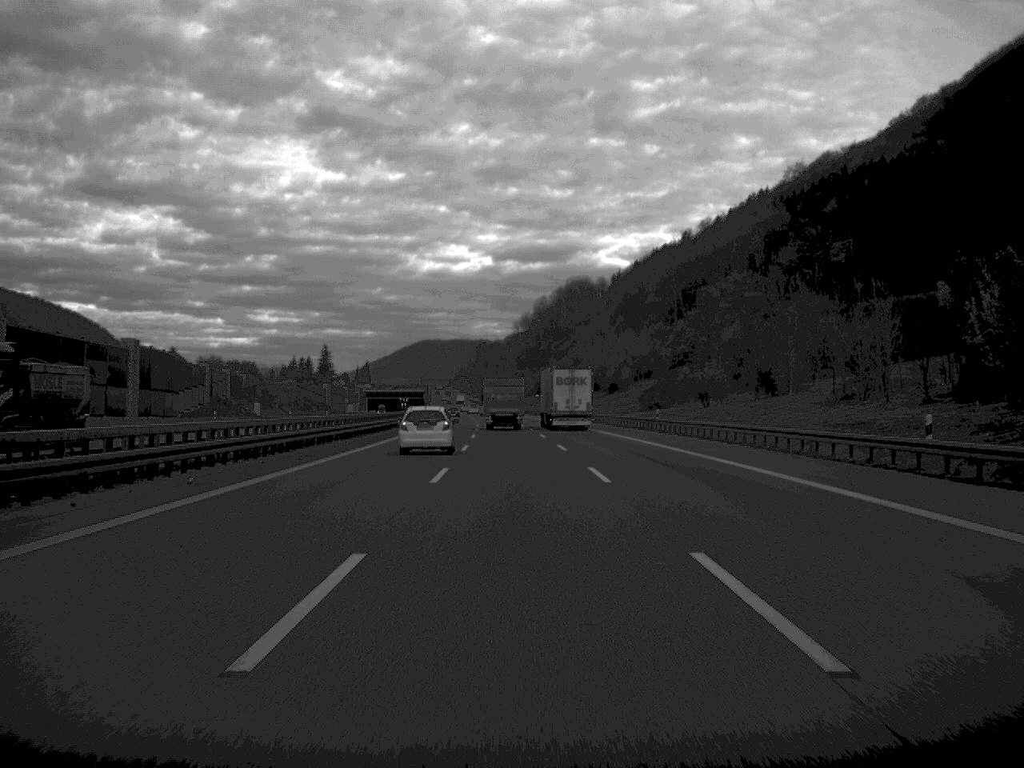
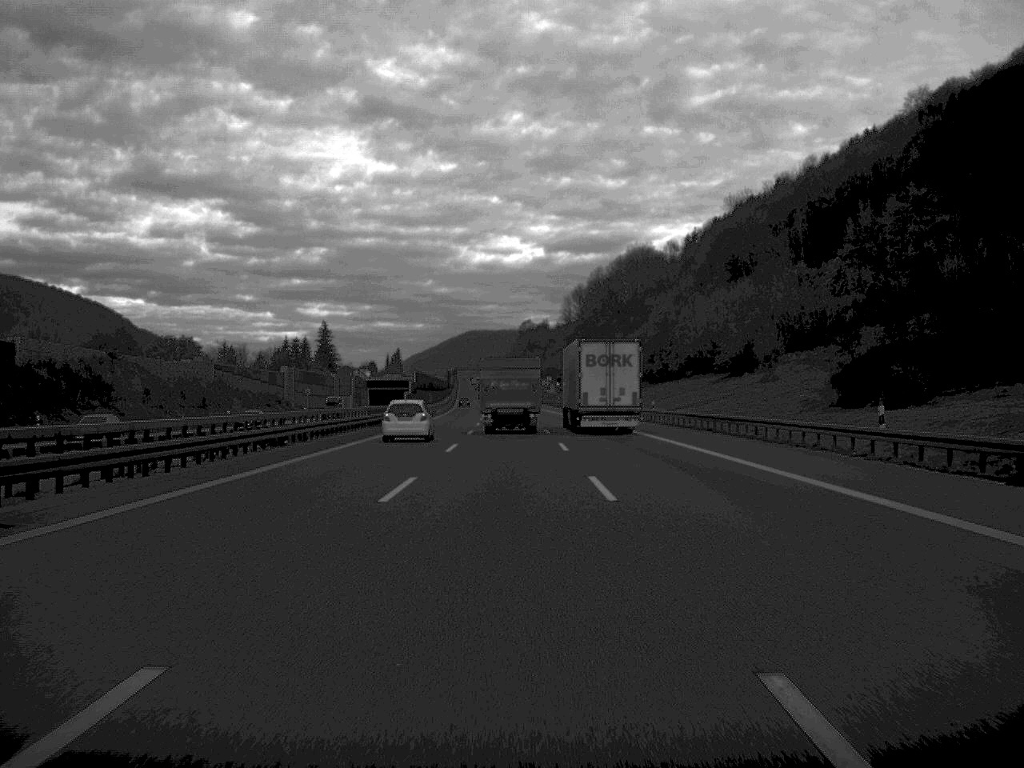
(-1.5, +96.1) m; -2°
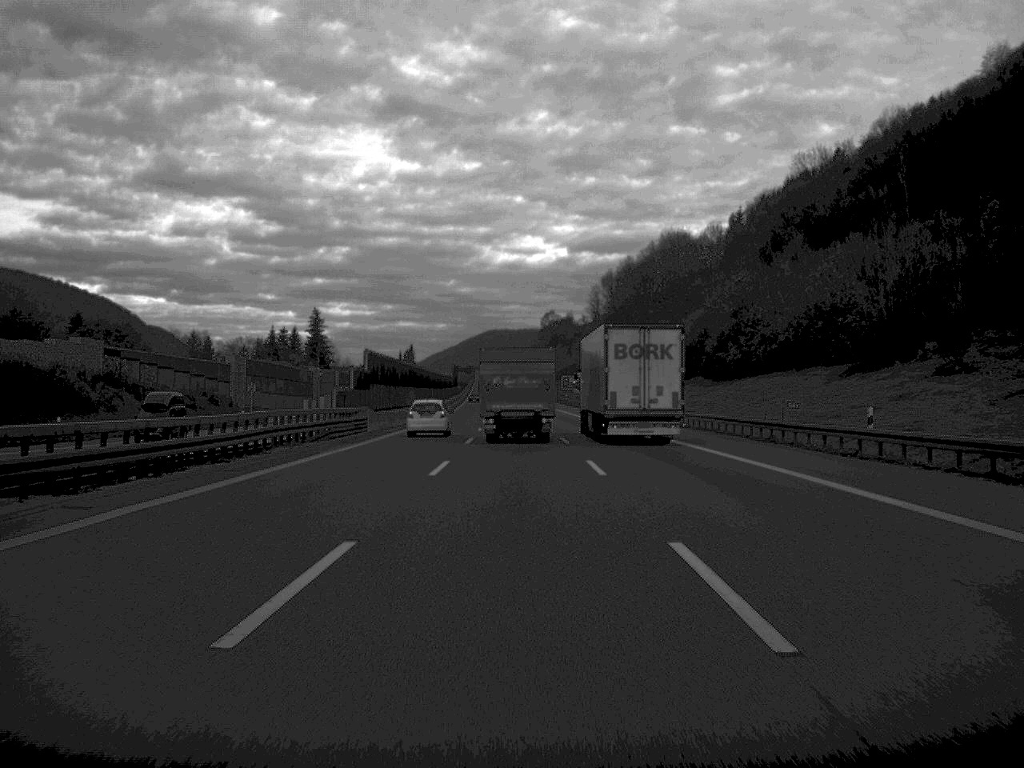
(-0.4, +47.4) m; -1°
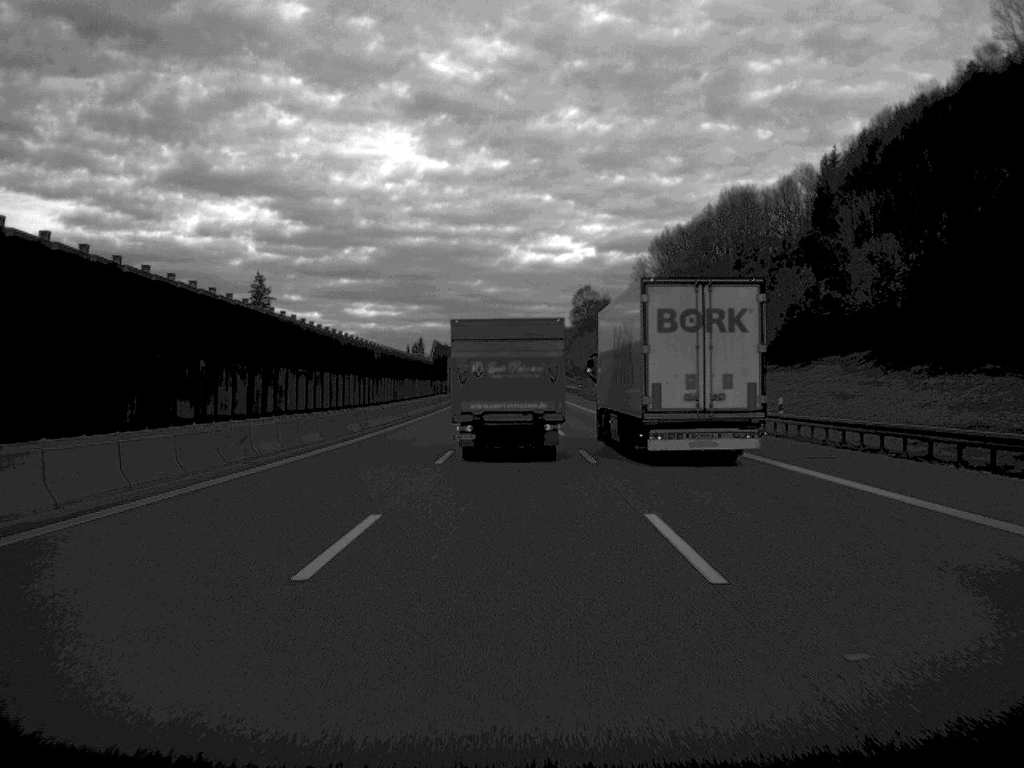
(-0.8, +87.0) m; -1°
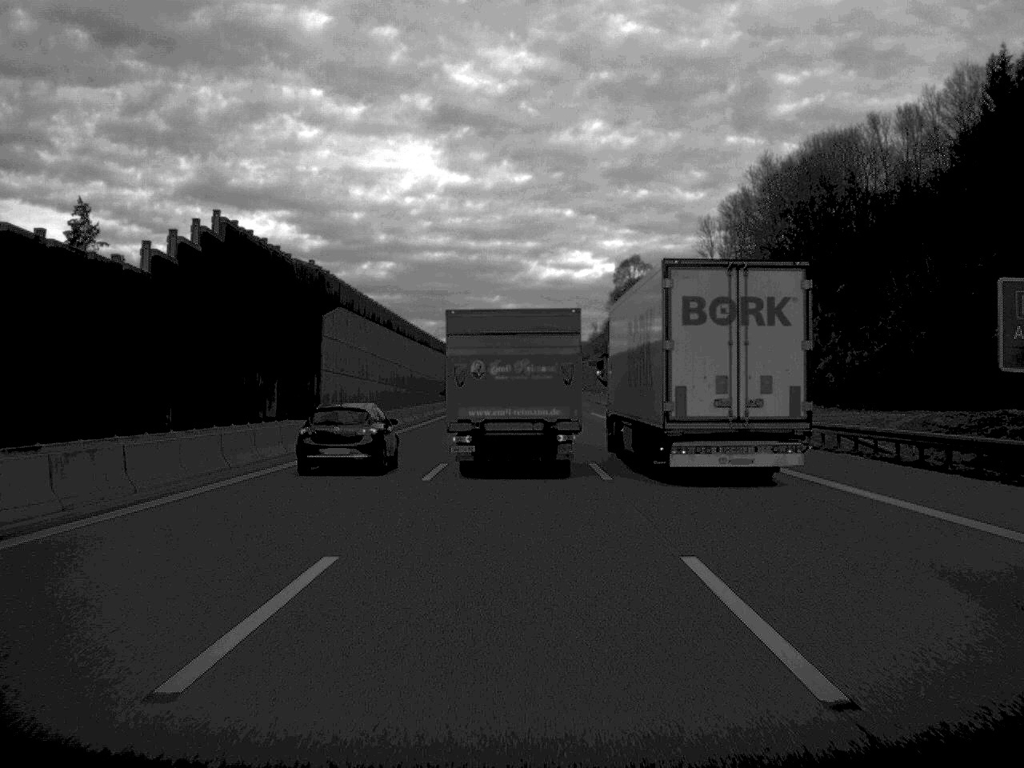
(-0.7, +94.1) m; -1°
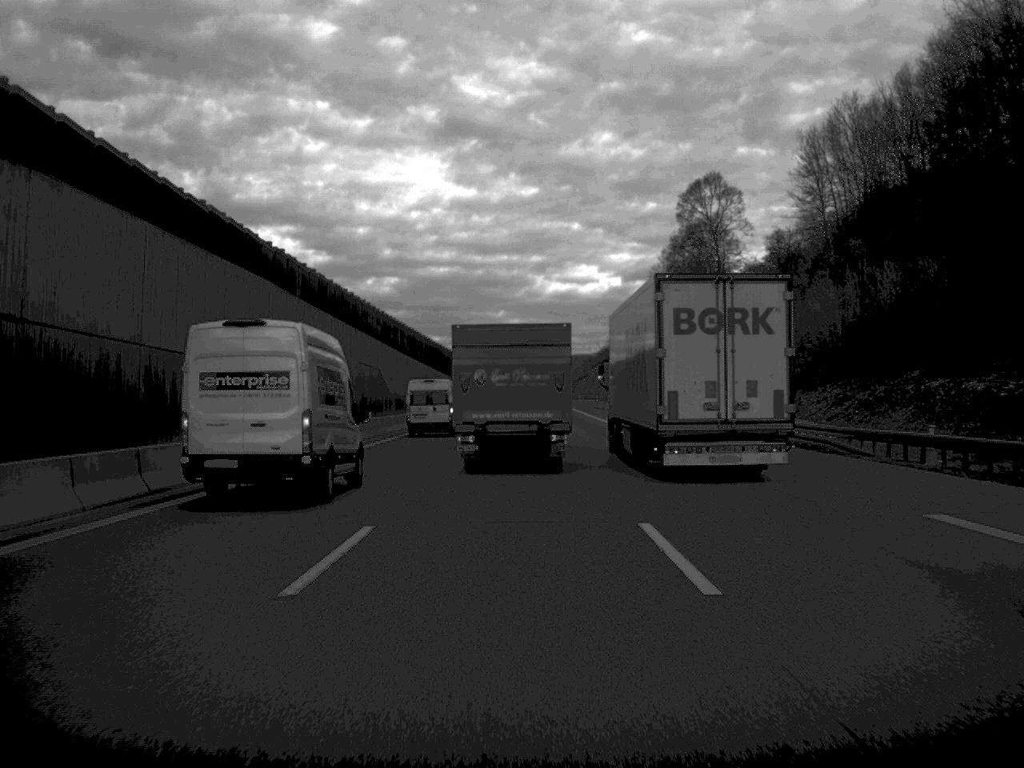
(-0.1, +86.4) m; 0°
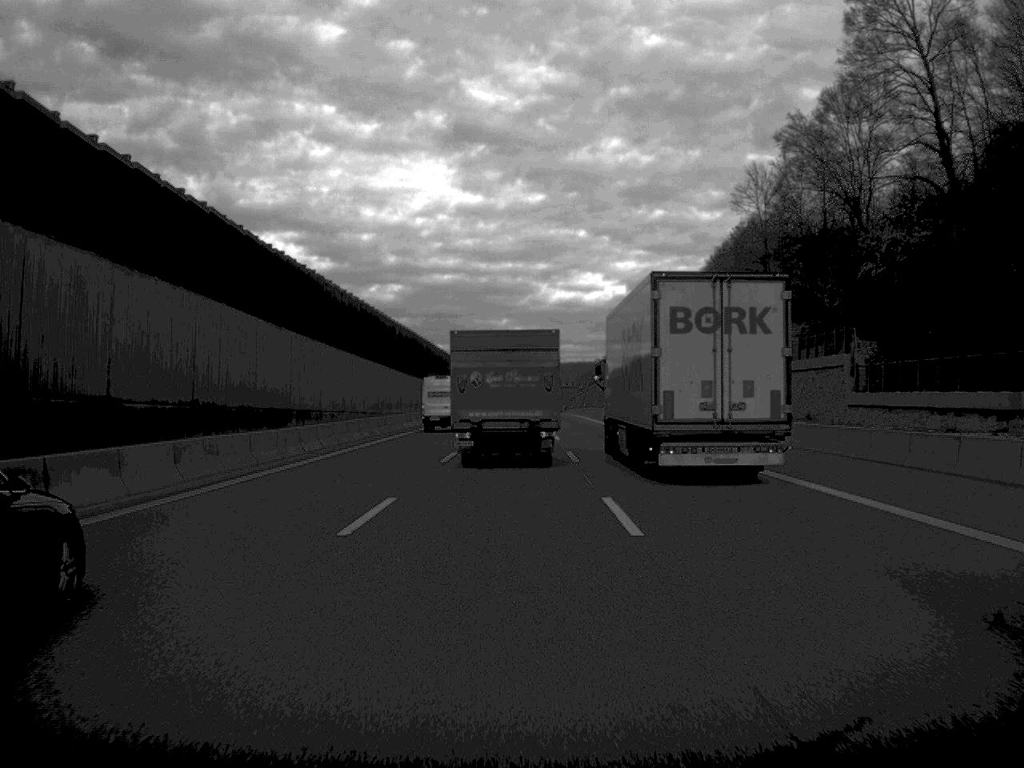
(+0.2, +67.5) m; 0°
